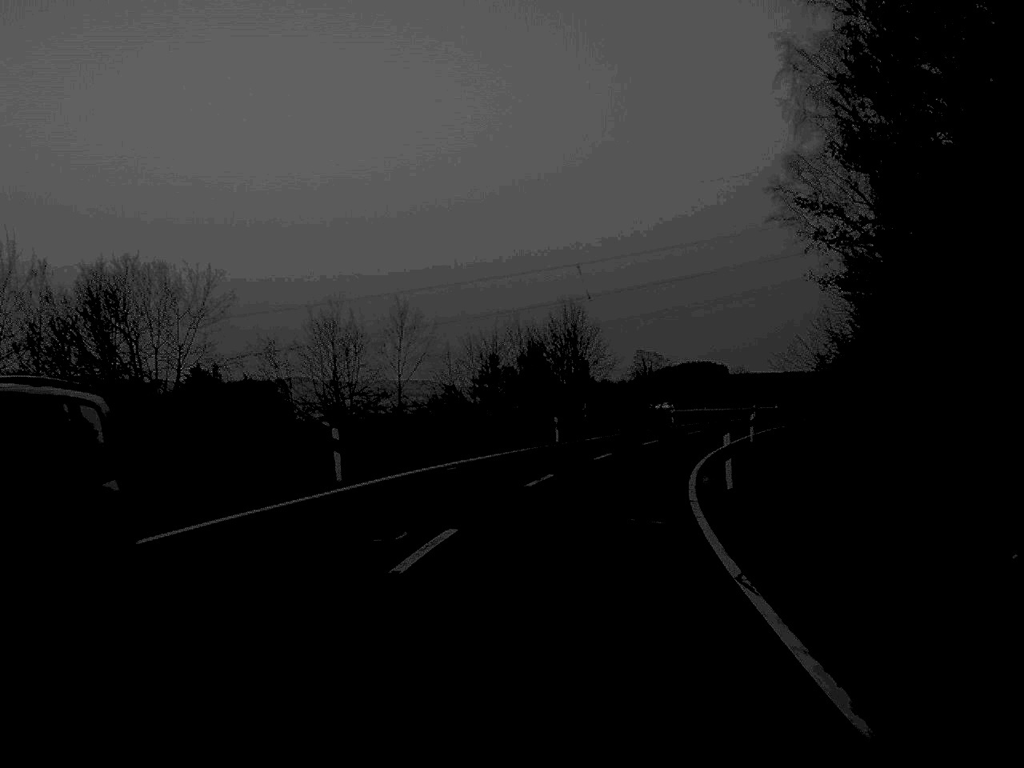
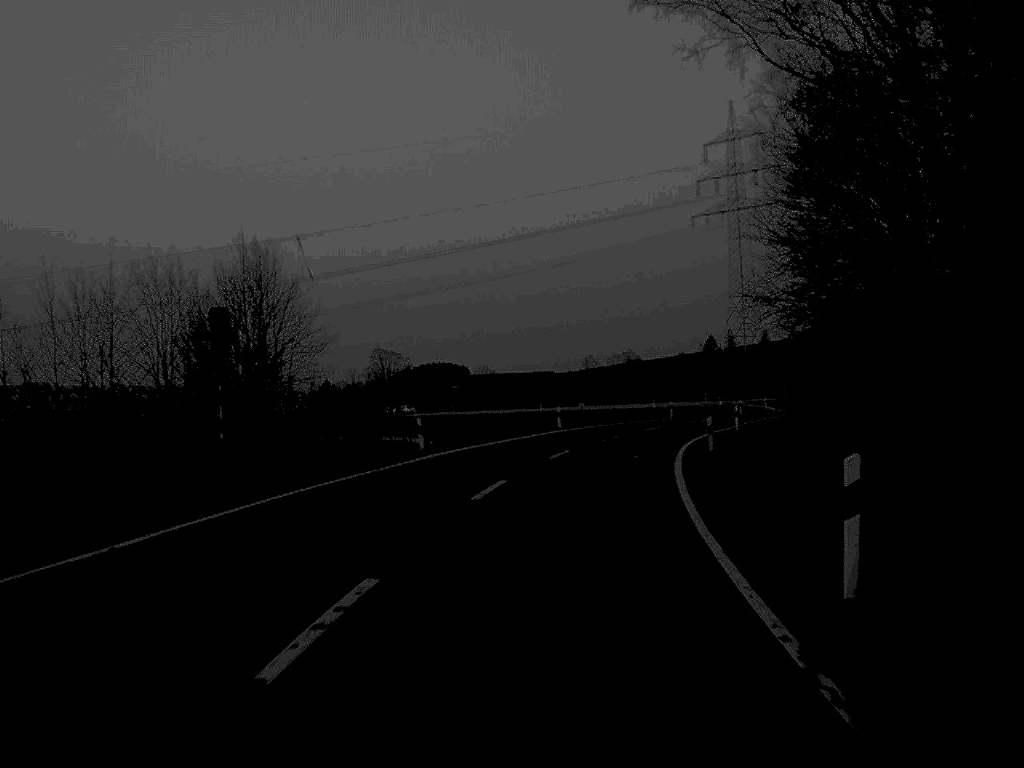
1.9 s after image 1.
(+4.2, +39.7) m; +12°
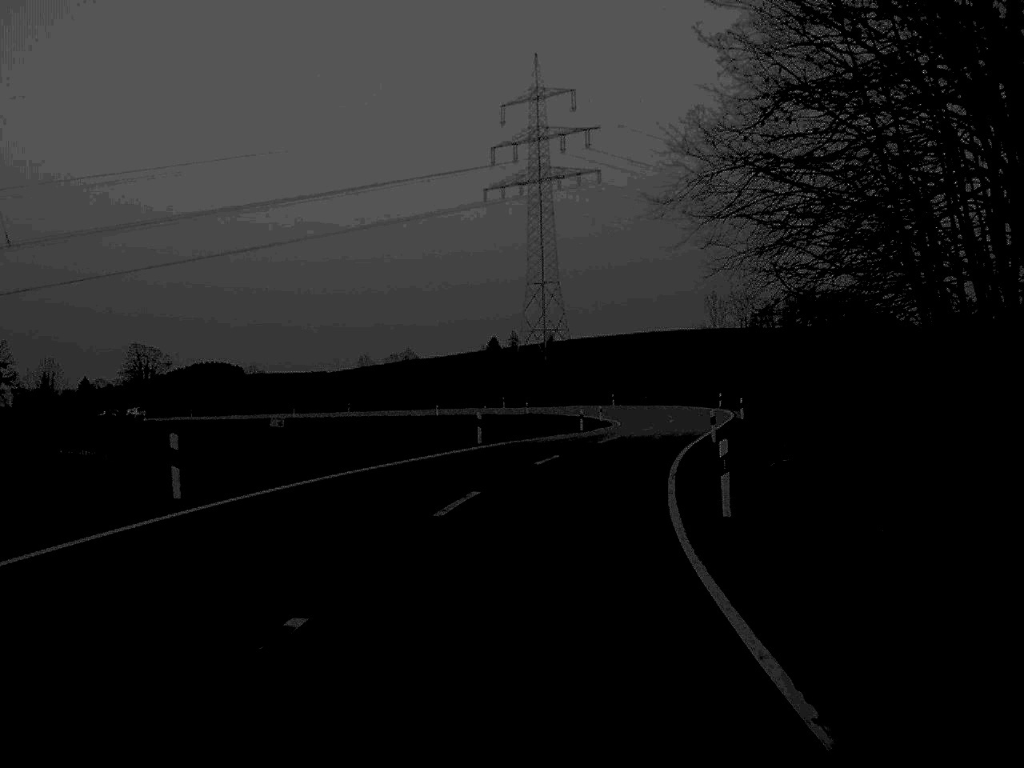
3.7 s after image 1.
(+3.2, +37.1) m; +10°
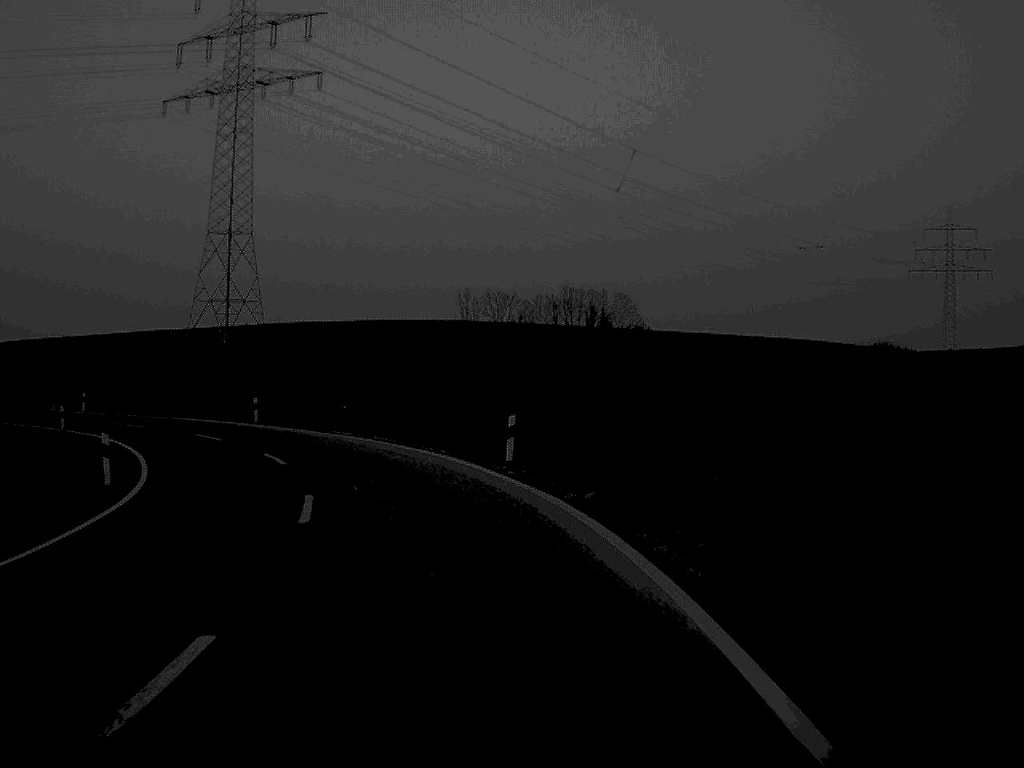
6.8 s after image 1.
(+7.9, +59.1) m; +11°
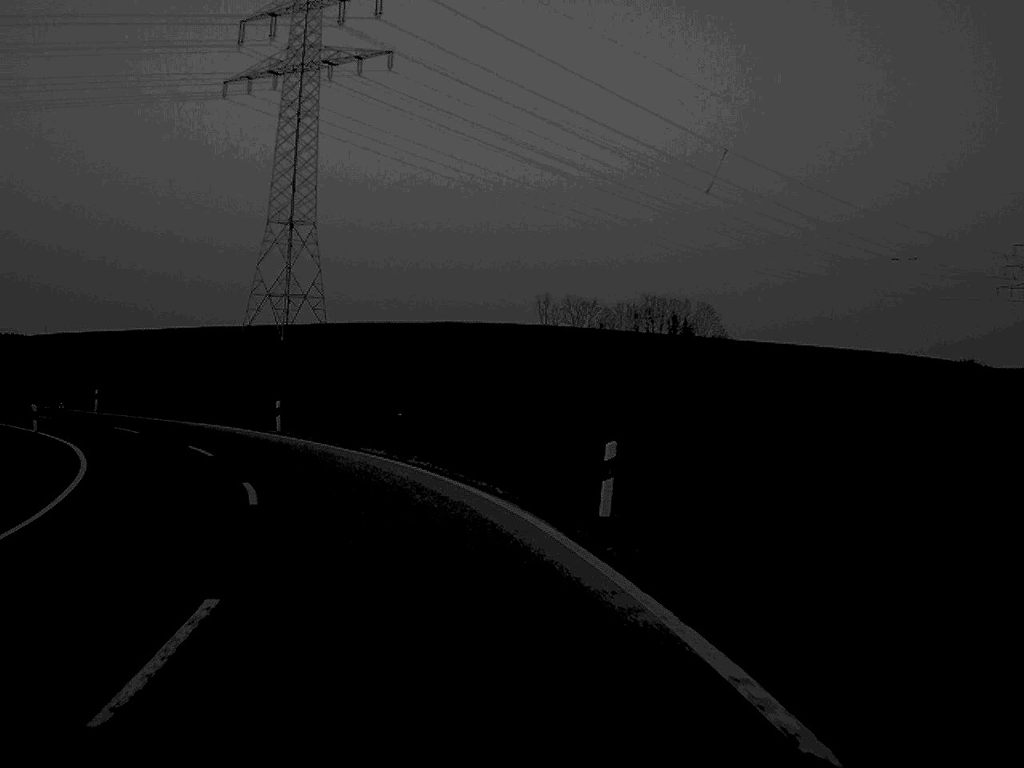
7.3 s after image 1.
(-0.3, +10.1) m; -4°
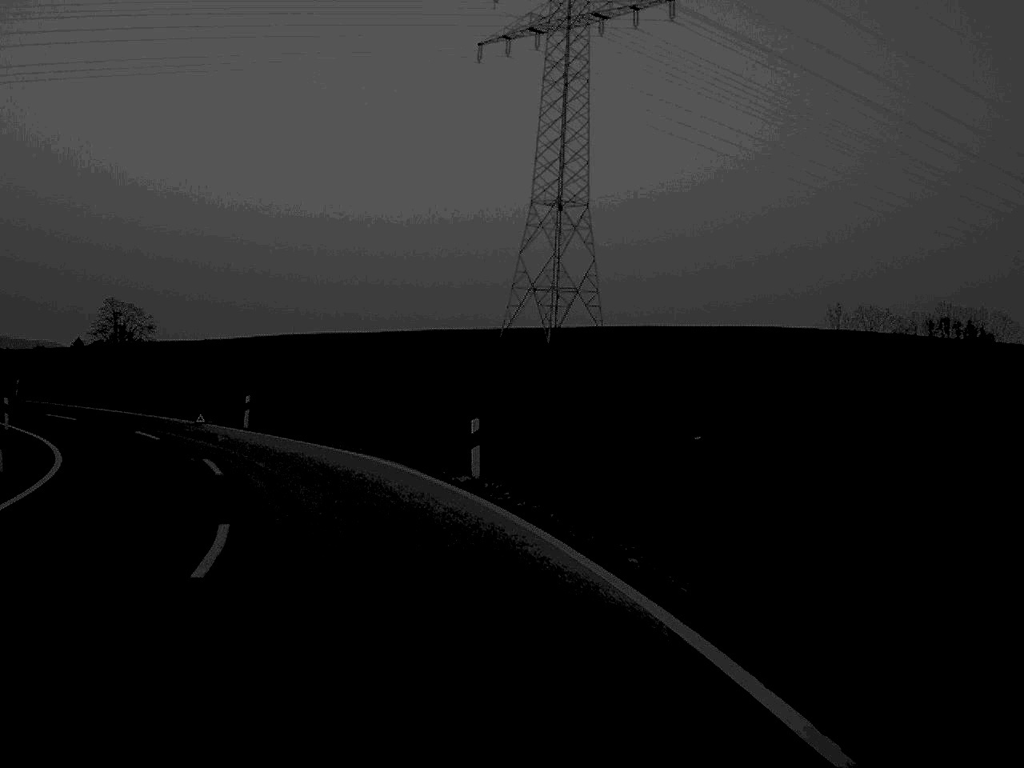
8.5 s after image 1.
(-2.1, +19.7) m; -13°
